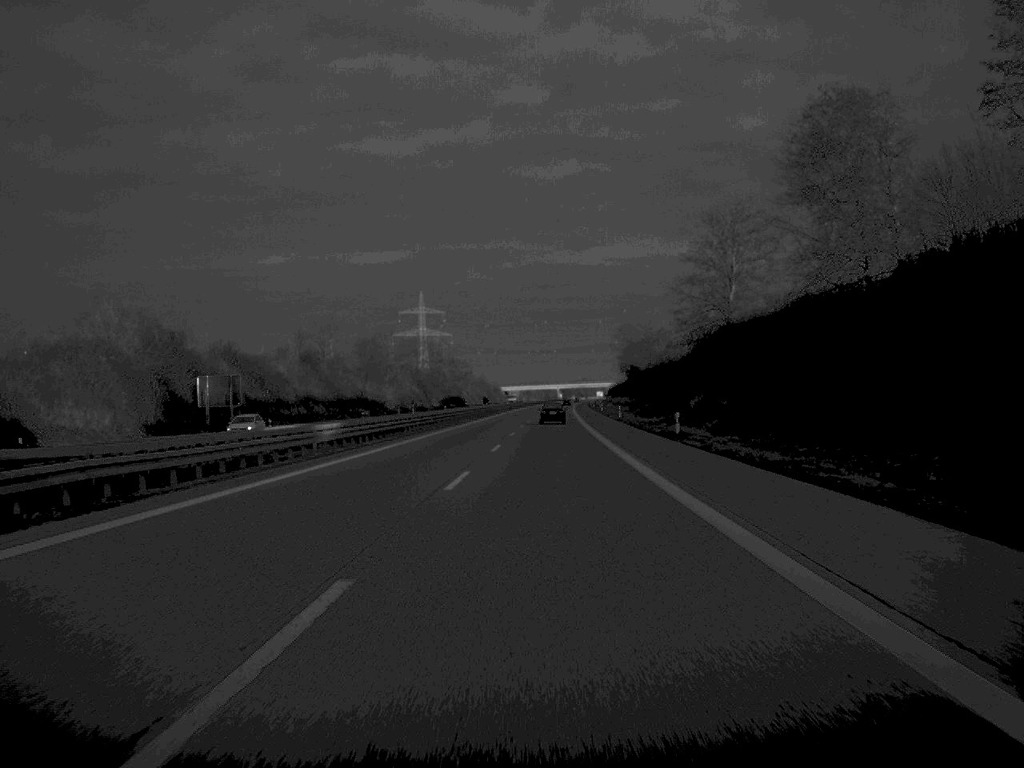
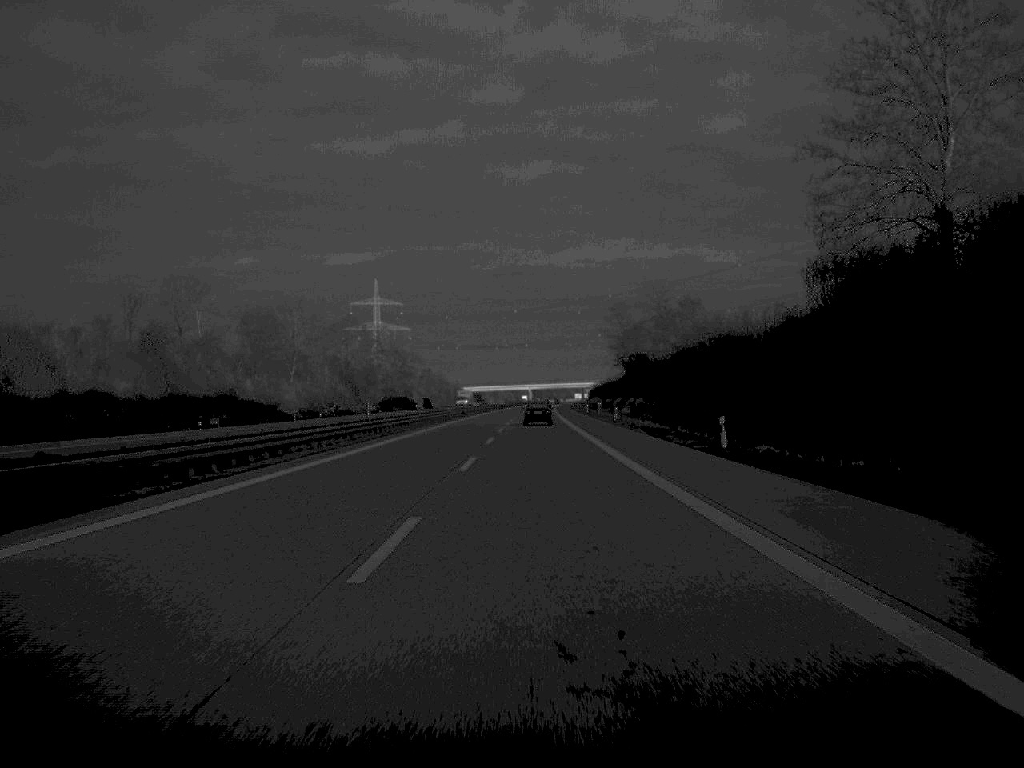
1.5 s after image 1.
(+0.9, +65.6) m; +1°
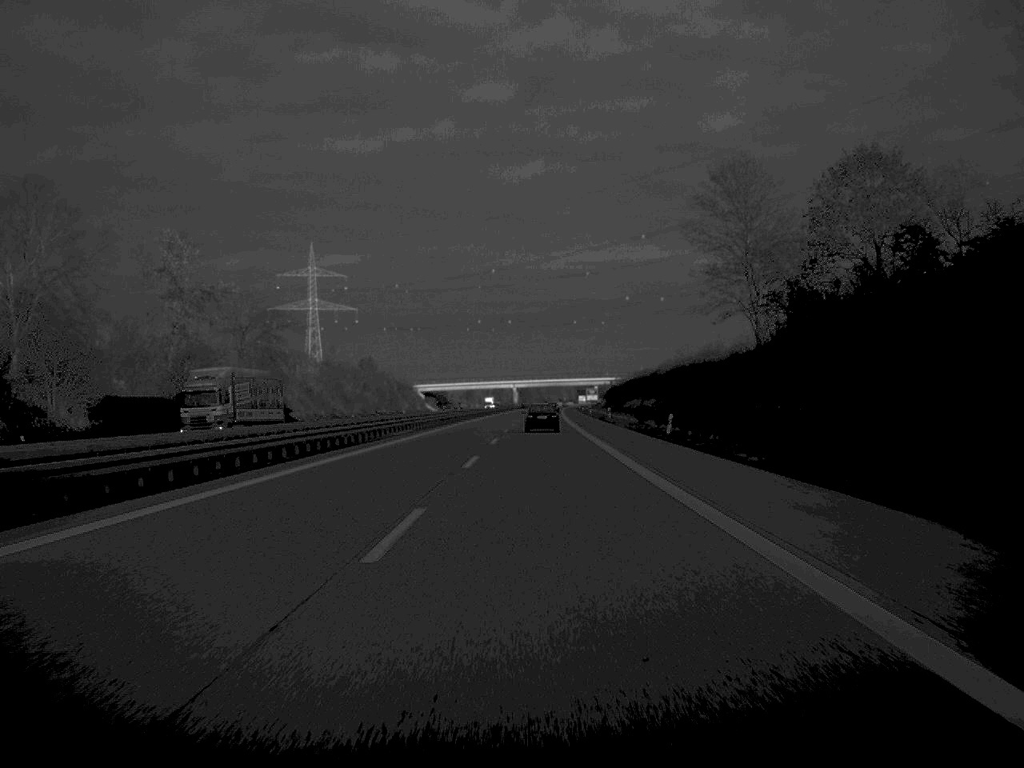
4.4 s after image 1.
(+0.8, +131.5) m; +1°
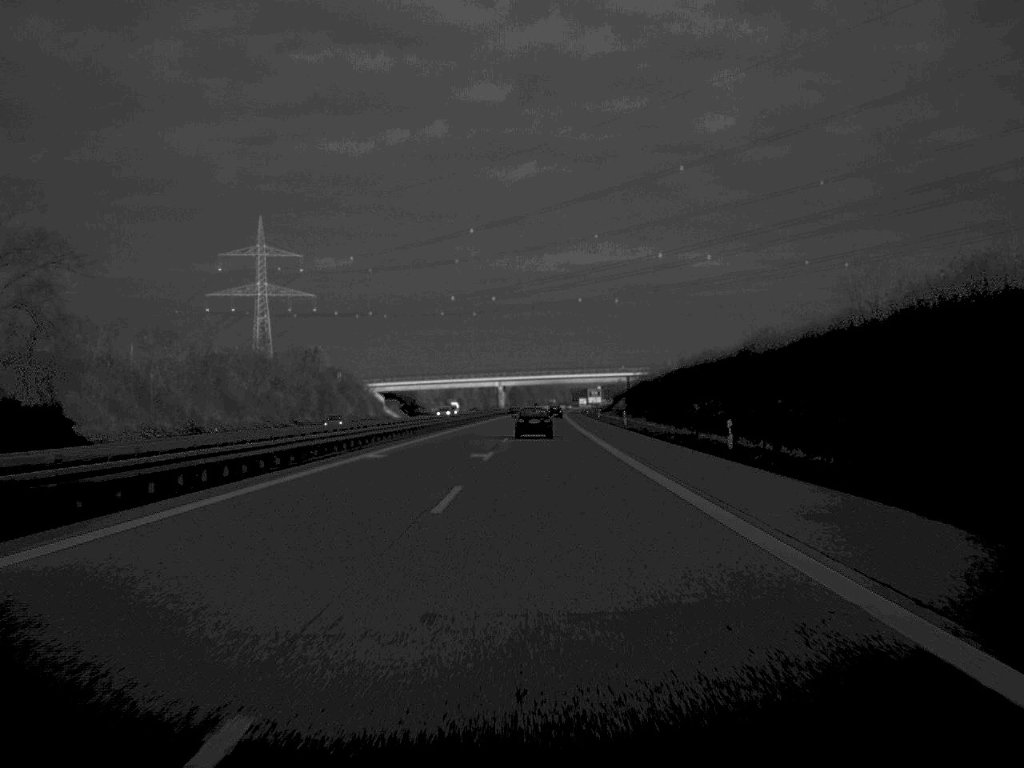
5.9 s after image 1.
(+0.3, +65.6) m; 0°
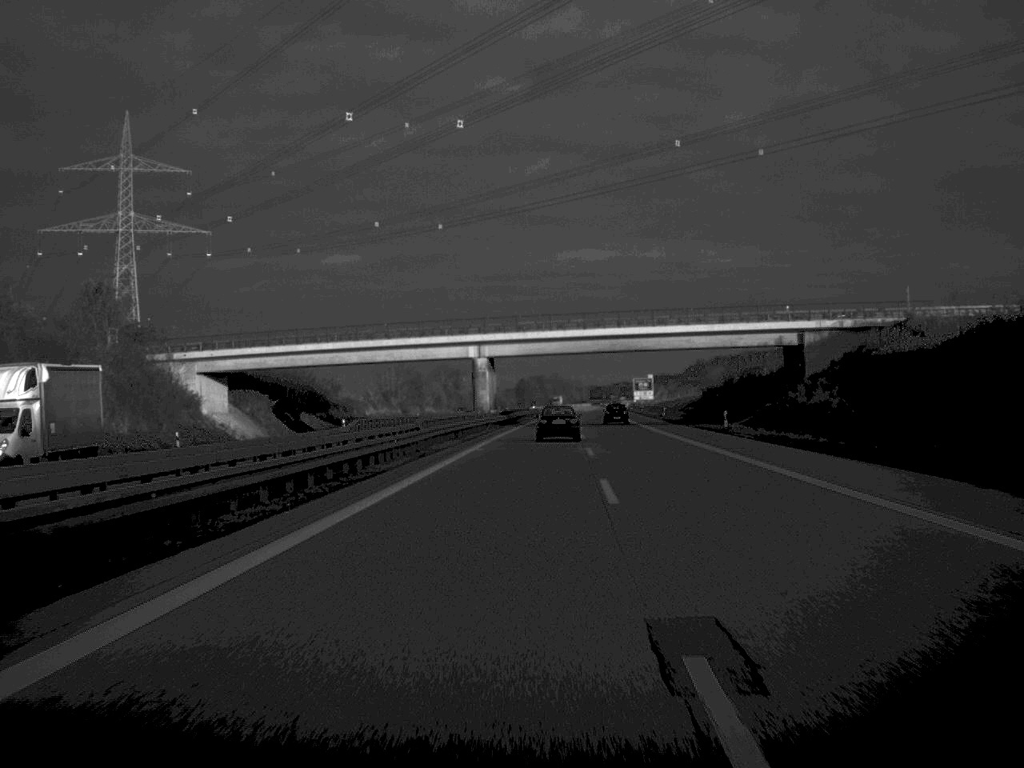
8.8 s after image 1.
(-0.8, +124.0) m; 0°
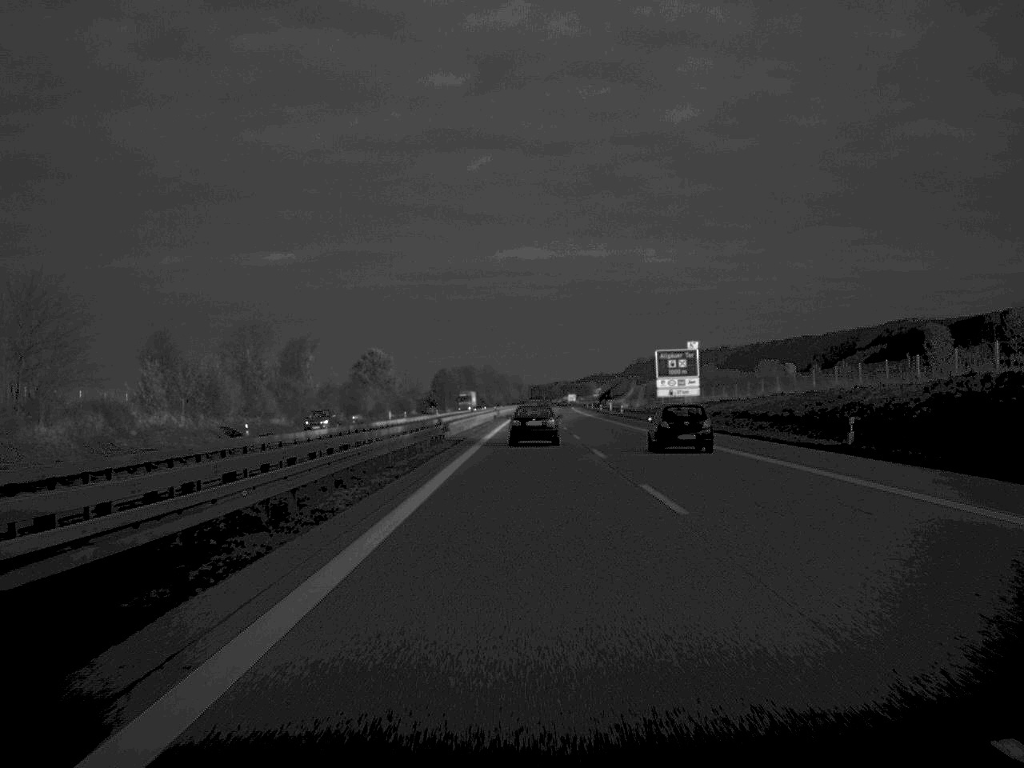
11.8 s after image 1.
(+3.6, +127.2) m; +3°
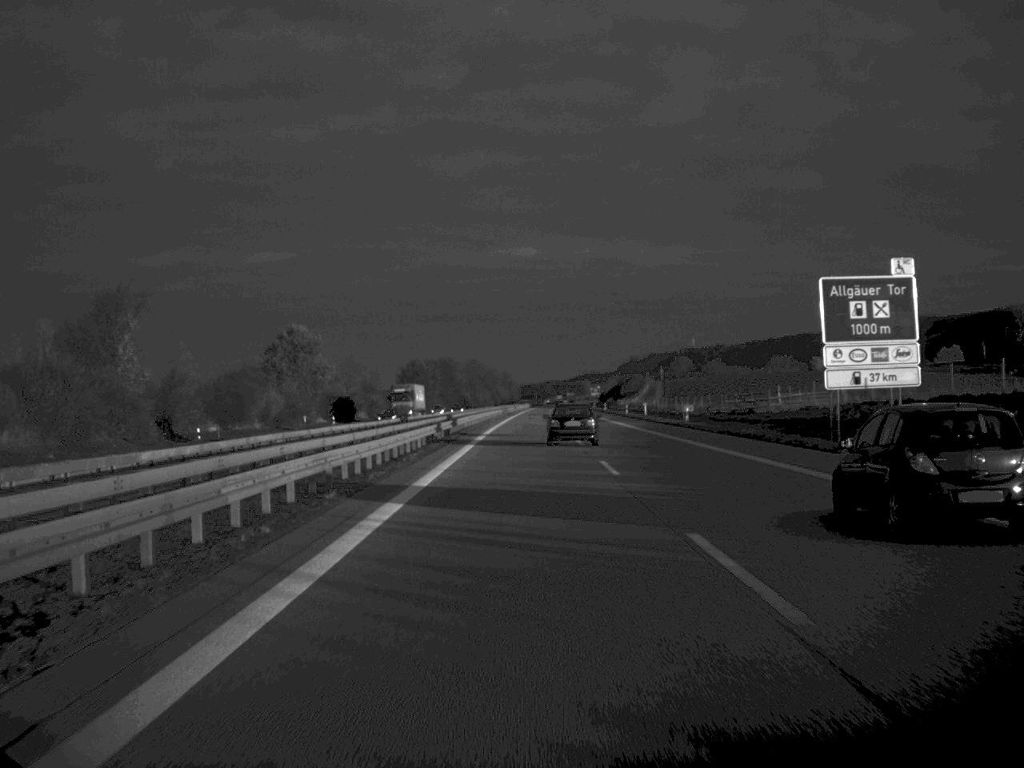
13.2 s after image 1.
(+0.2, +62.0) m; 0°
